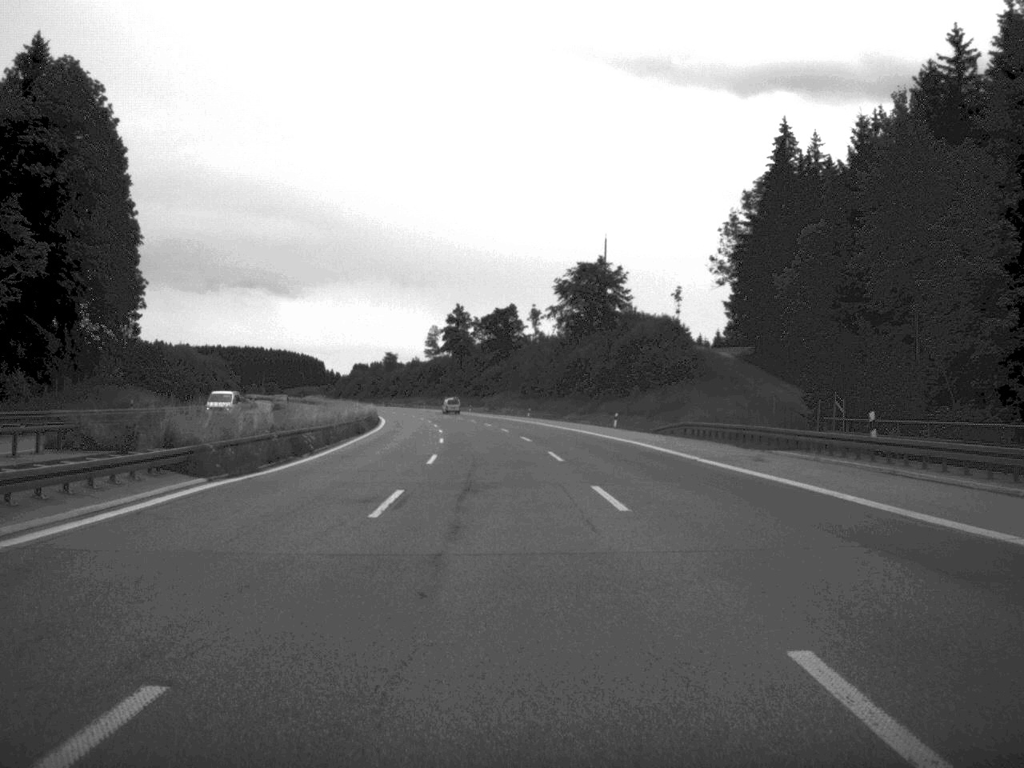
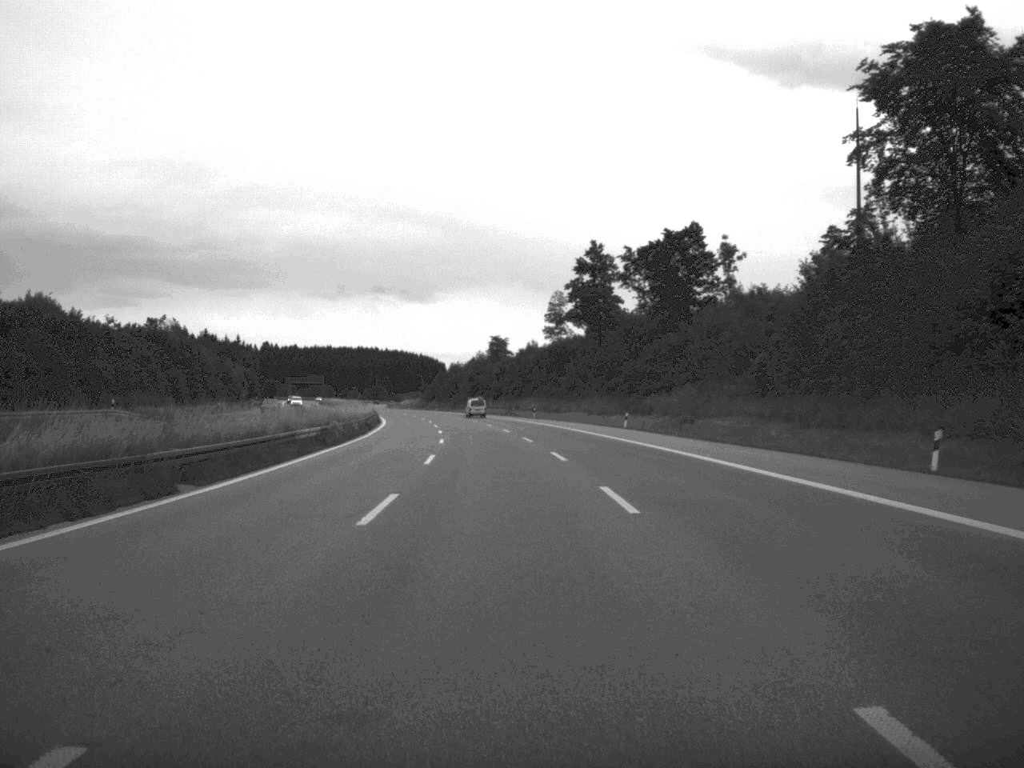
(-5.9, +104.4) m; -6°
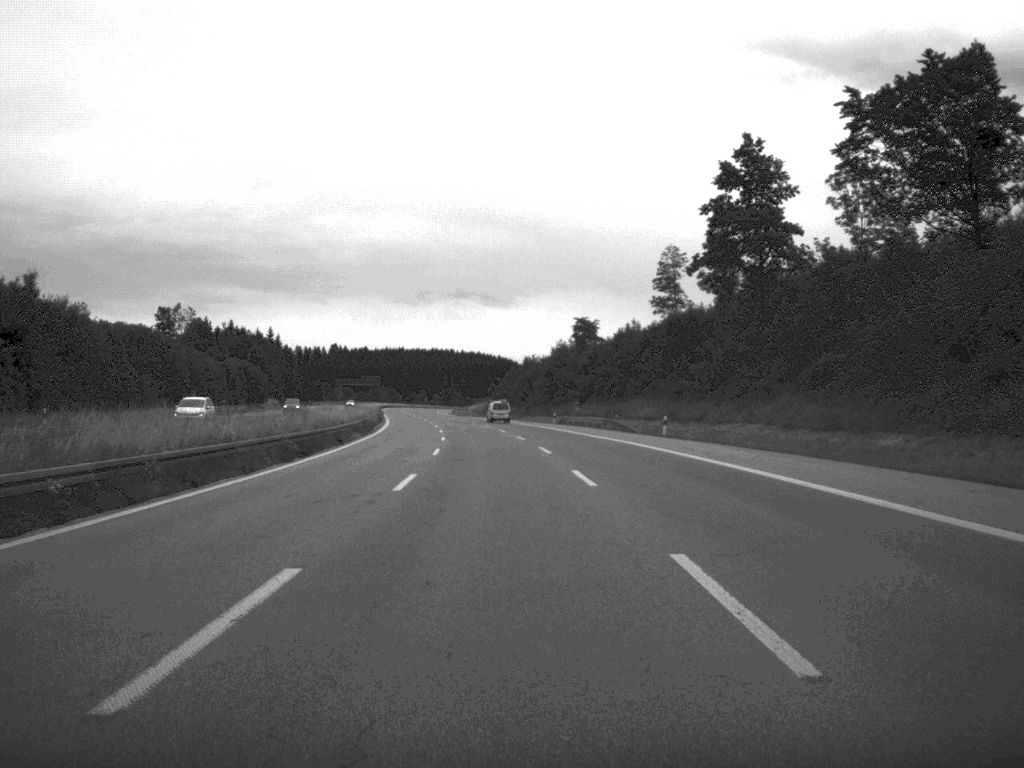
(-2.1, +62.3) m; -4°
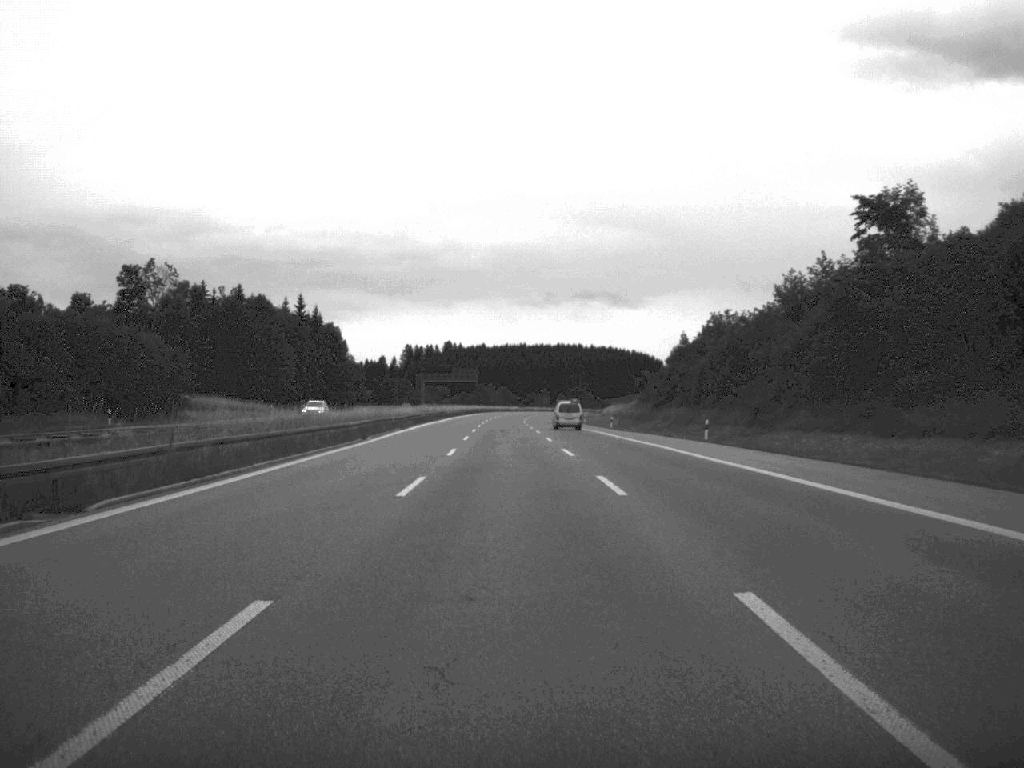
(-5.6, +105.8) m; -6°
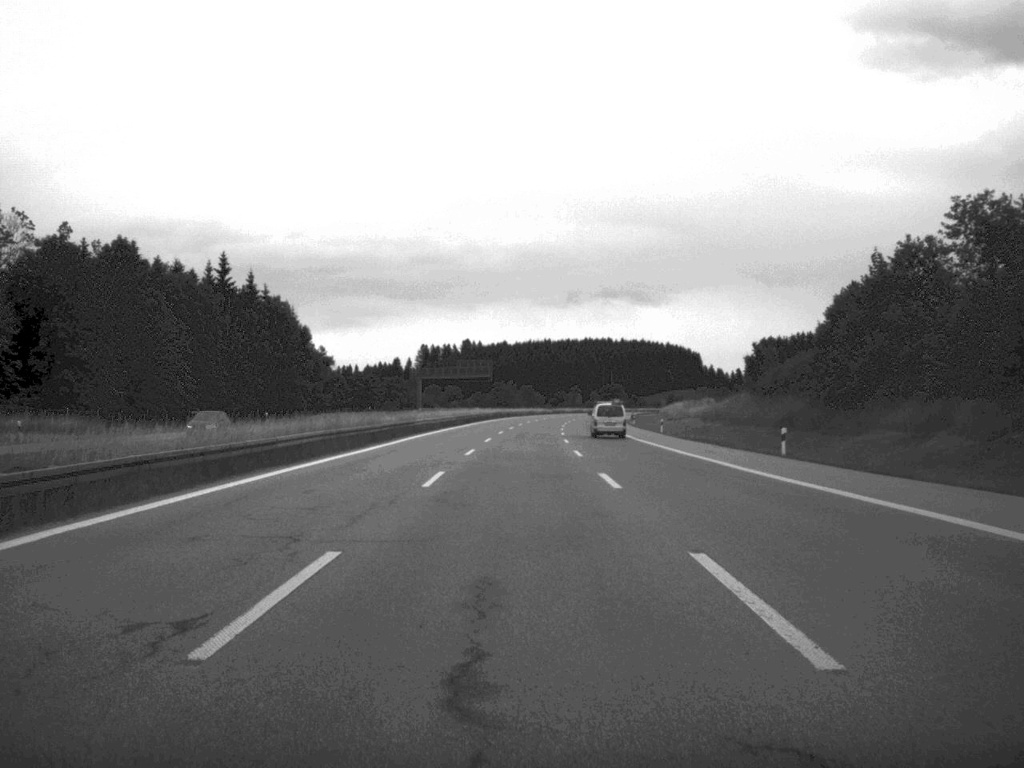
(-0.8, +65.7) m; -1°
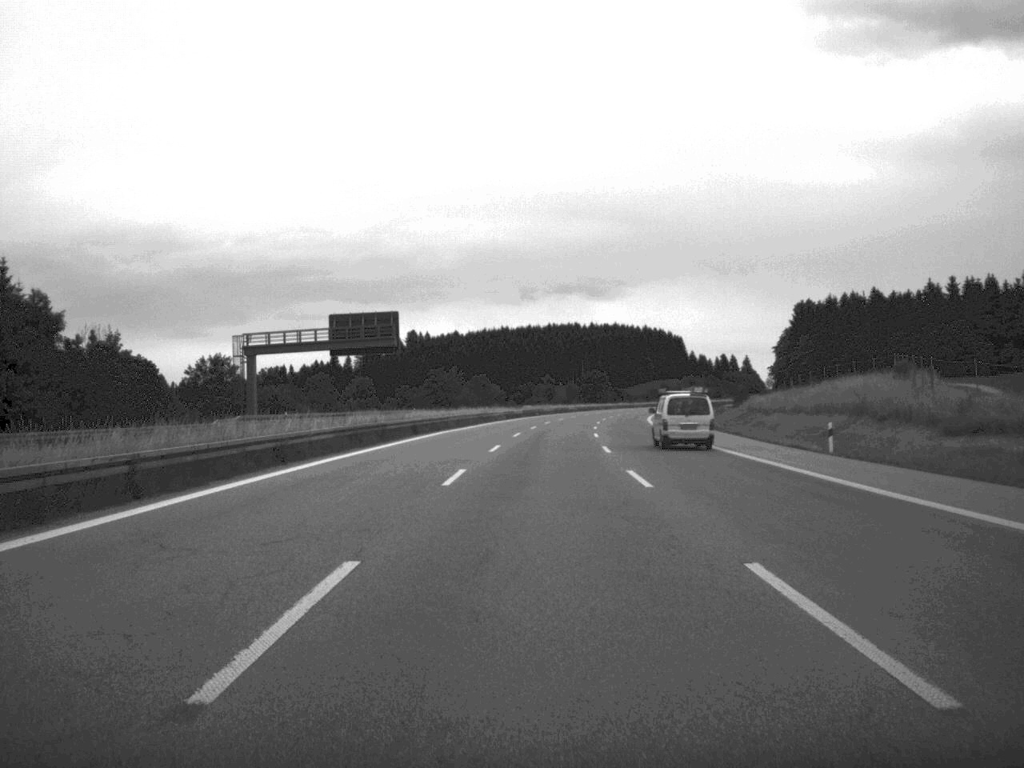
(+0.9, +104.7) m; +2°
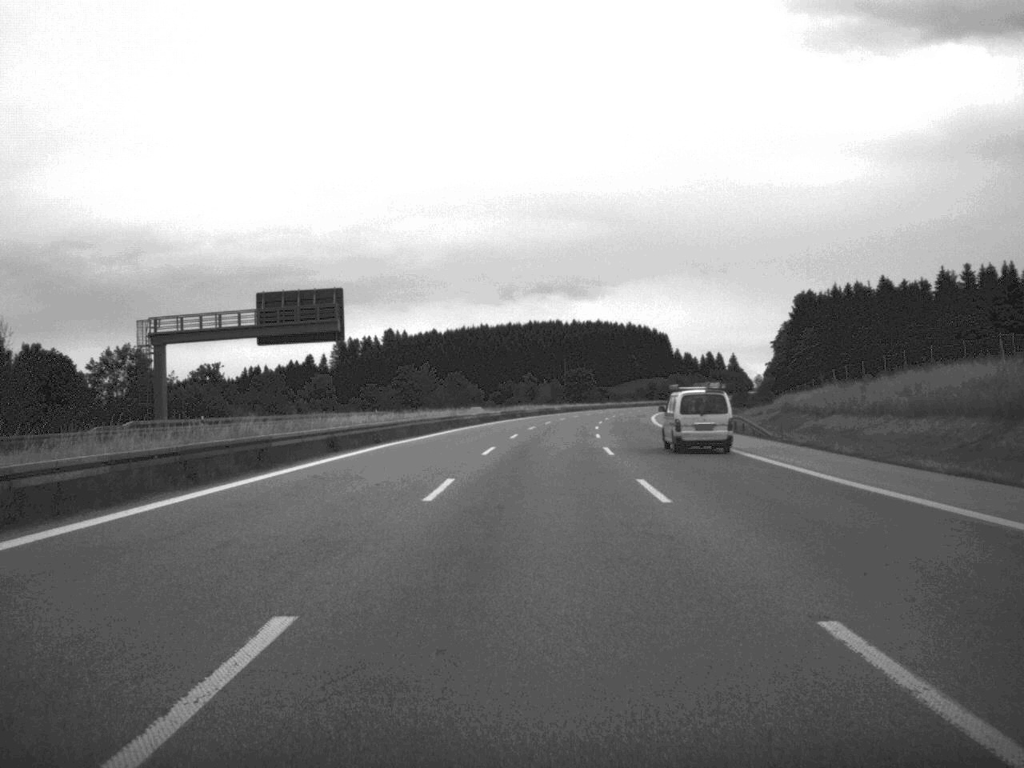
(+0.1, +20.6) m; +1°
